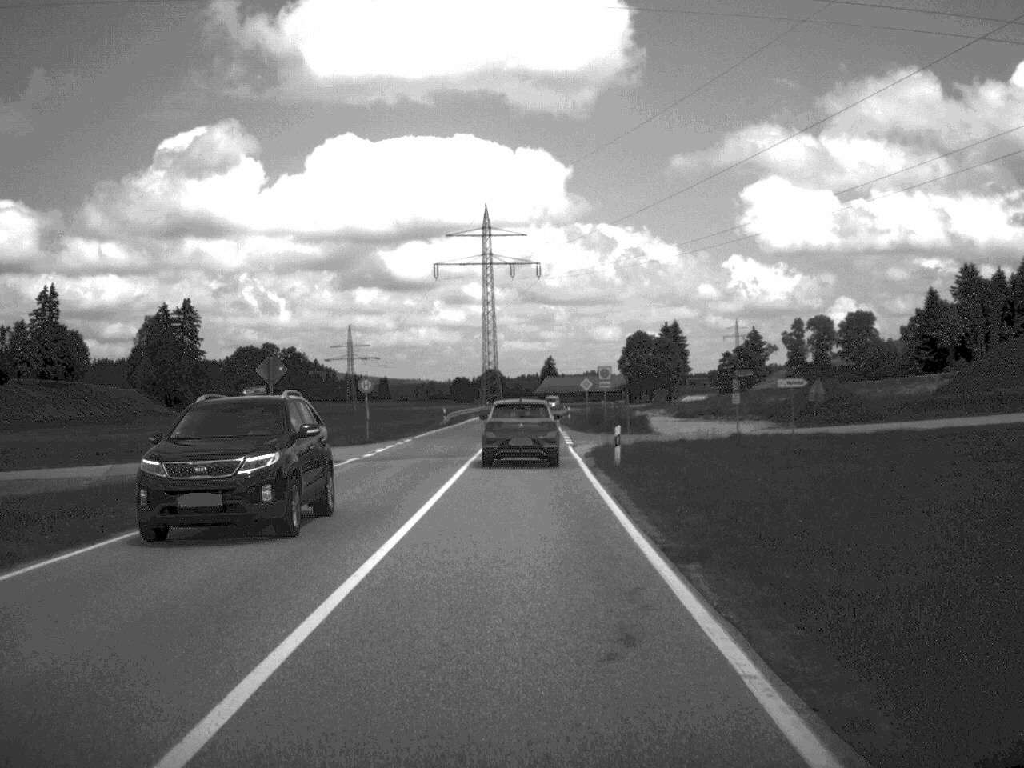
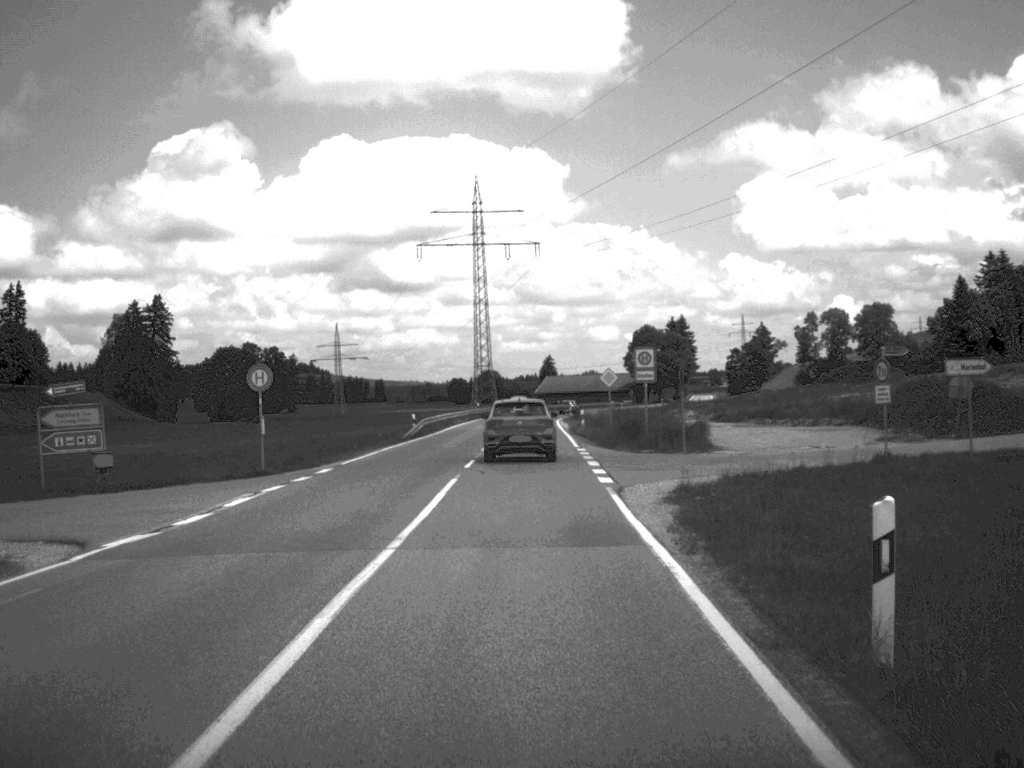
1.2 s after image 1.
(0.0, +21.2) m; 0°
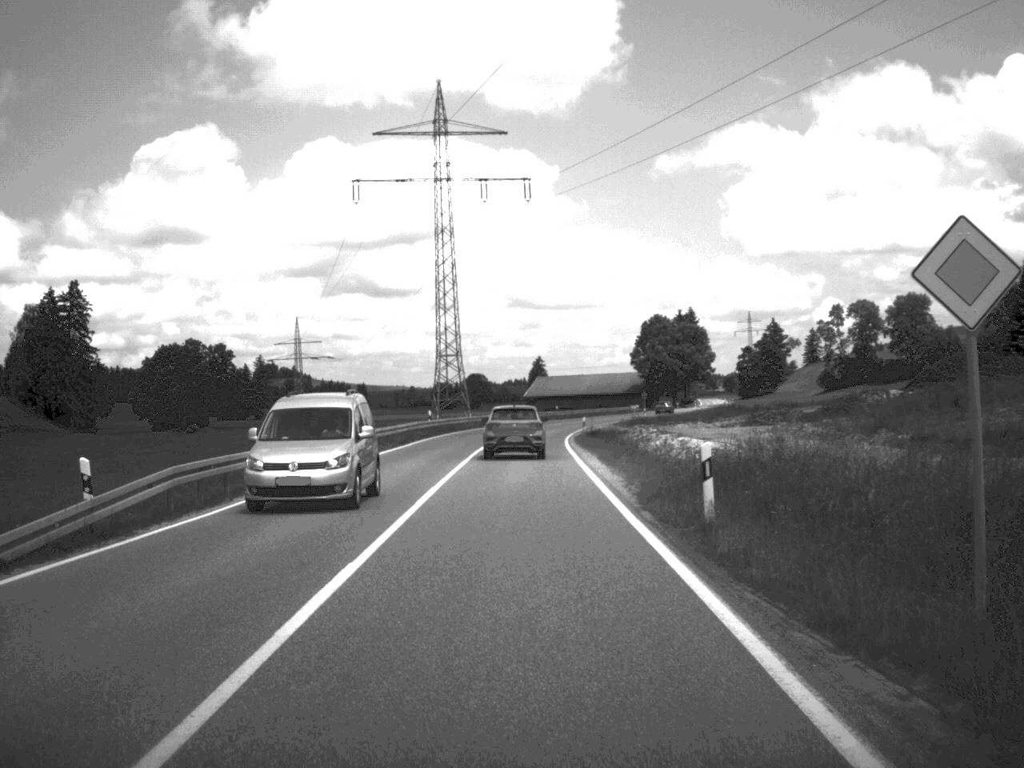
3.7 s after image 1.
(+0.1, +43.5) m; 0°
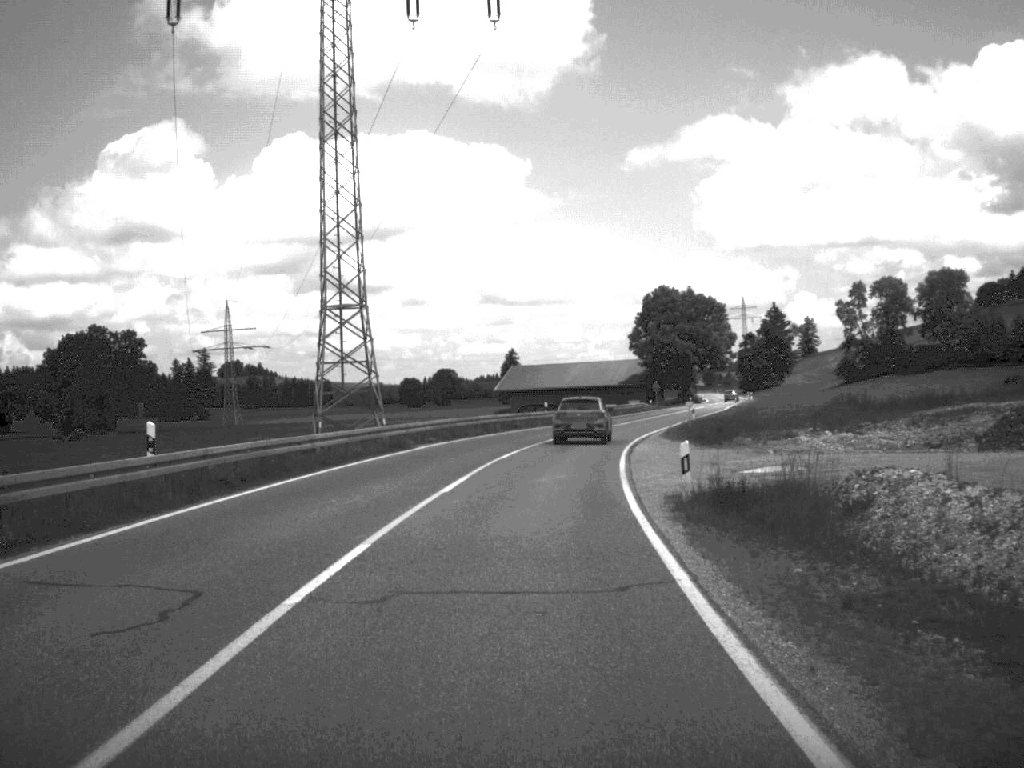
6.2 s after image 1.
(+0.1, +46.0) m; +1°
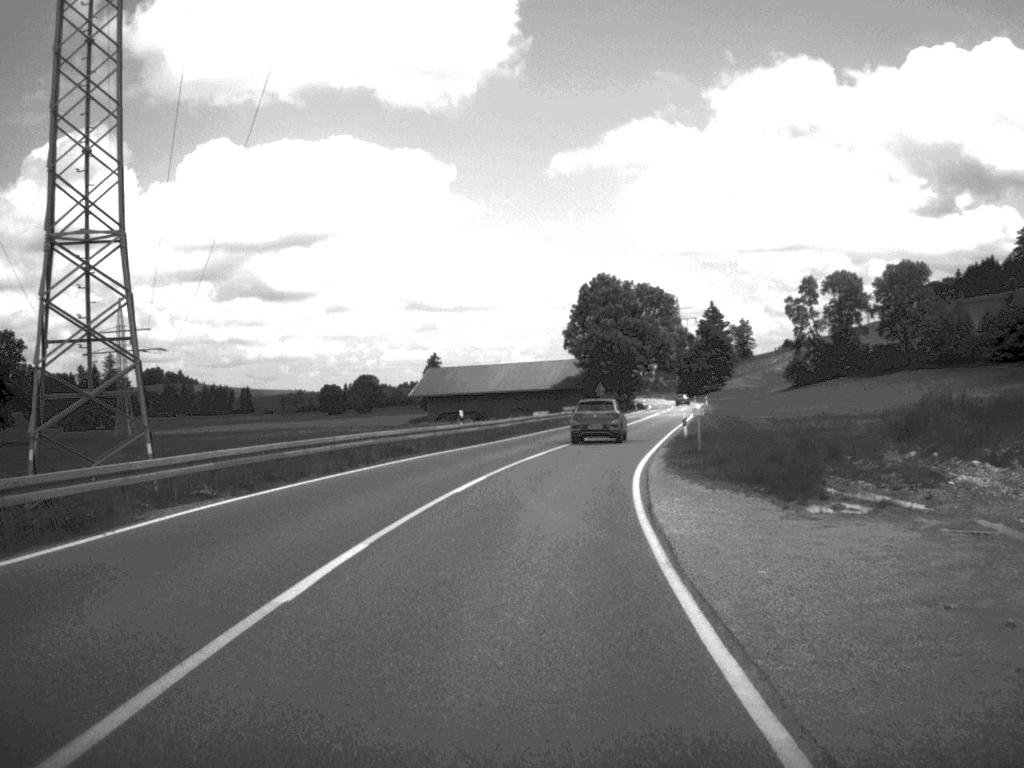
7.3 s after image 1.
(+0.6, +23.1) m; +3°
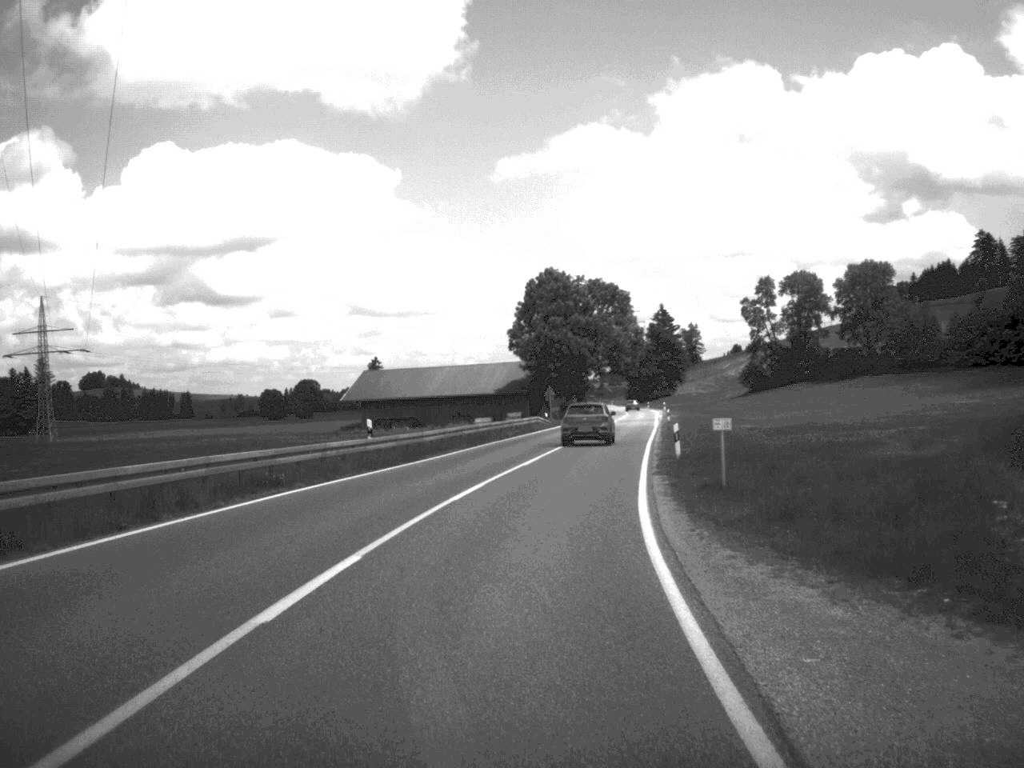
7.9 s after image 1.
(+0.3, +12.4) m; +2°
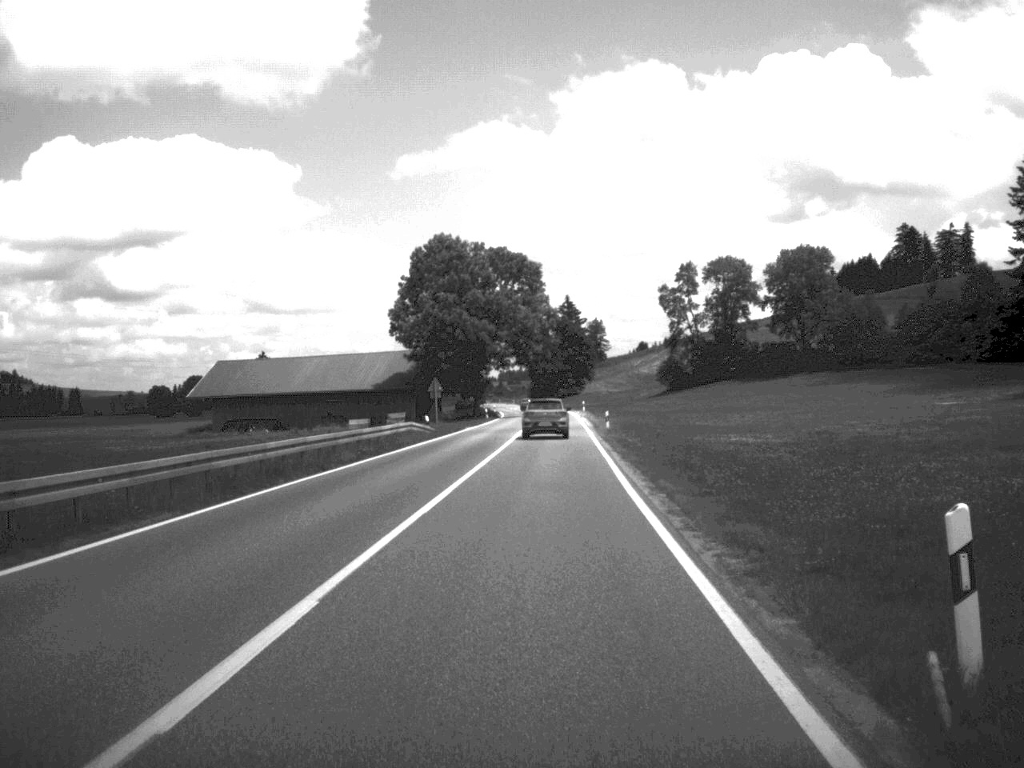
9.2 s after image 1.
(+1.1, +26.5) m; +4°
